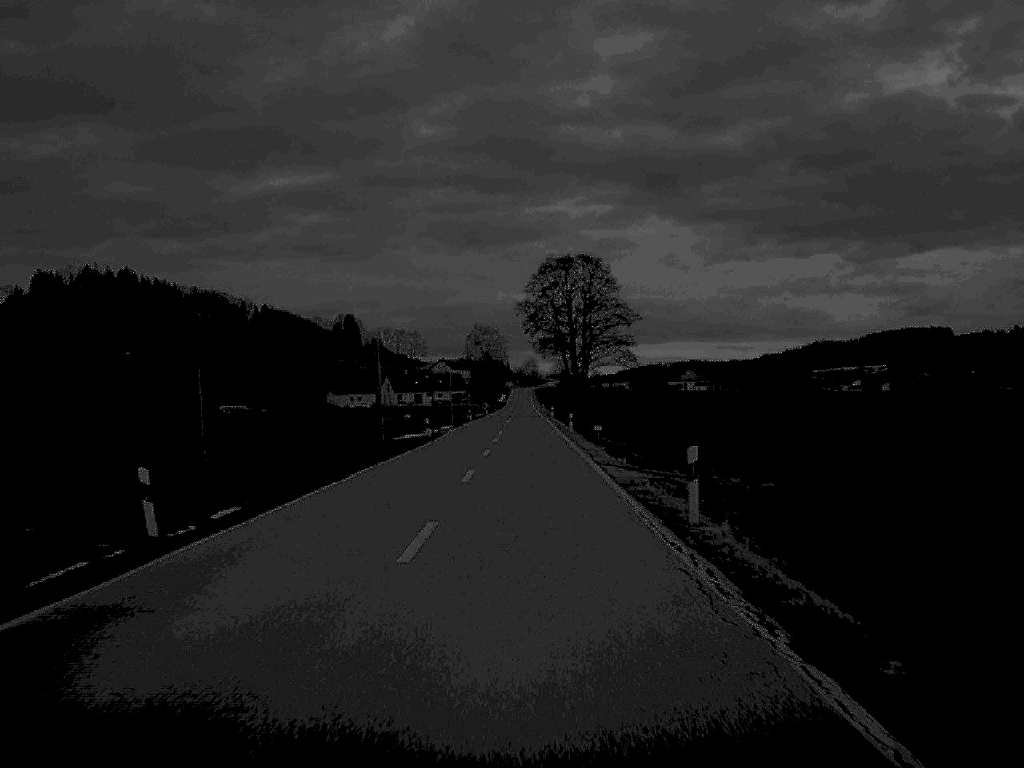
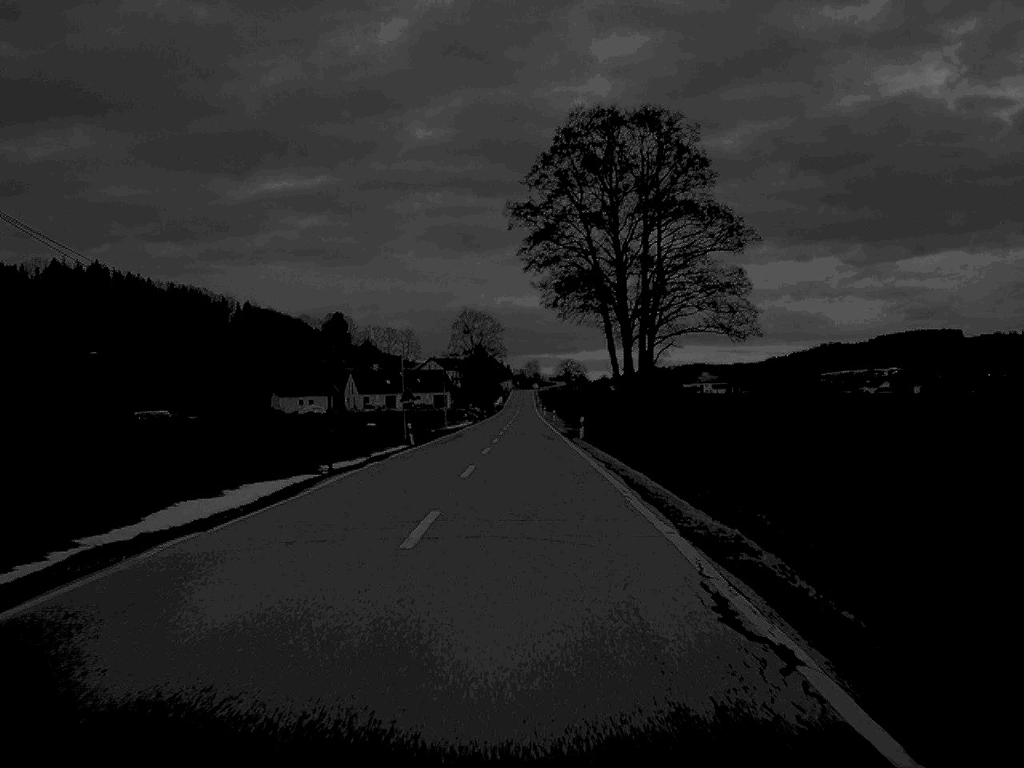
(0.0, +60.8) m; 0°
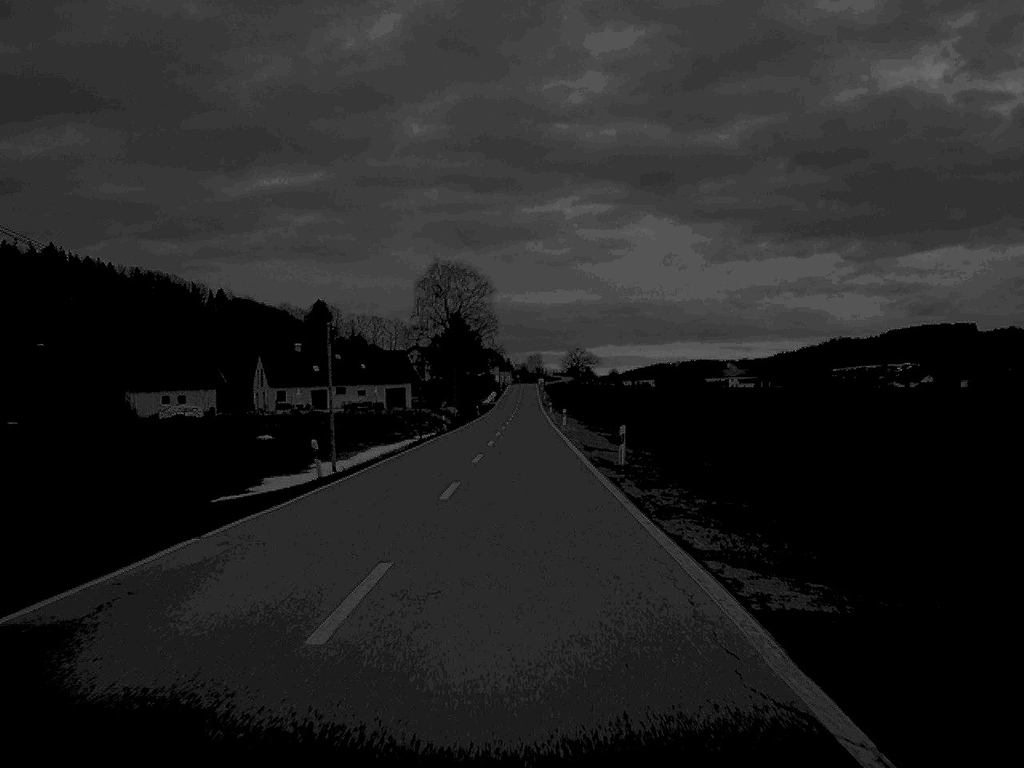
(+0.1, +77.9) m; 0°
